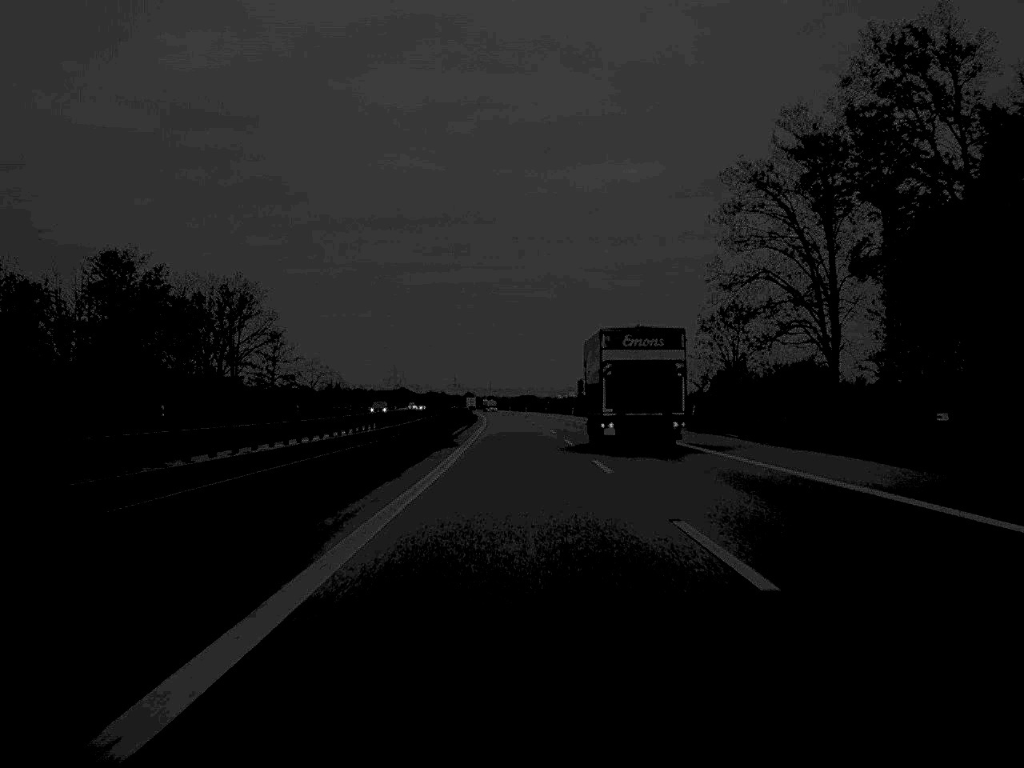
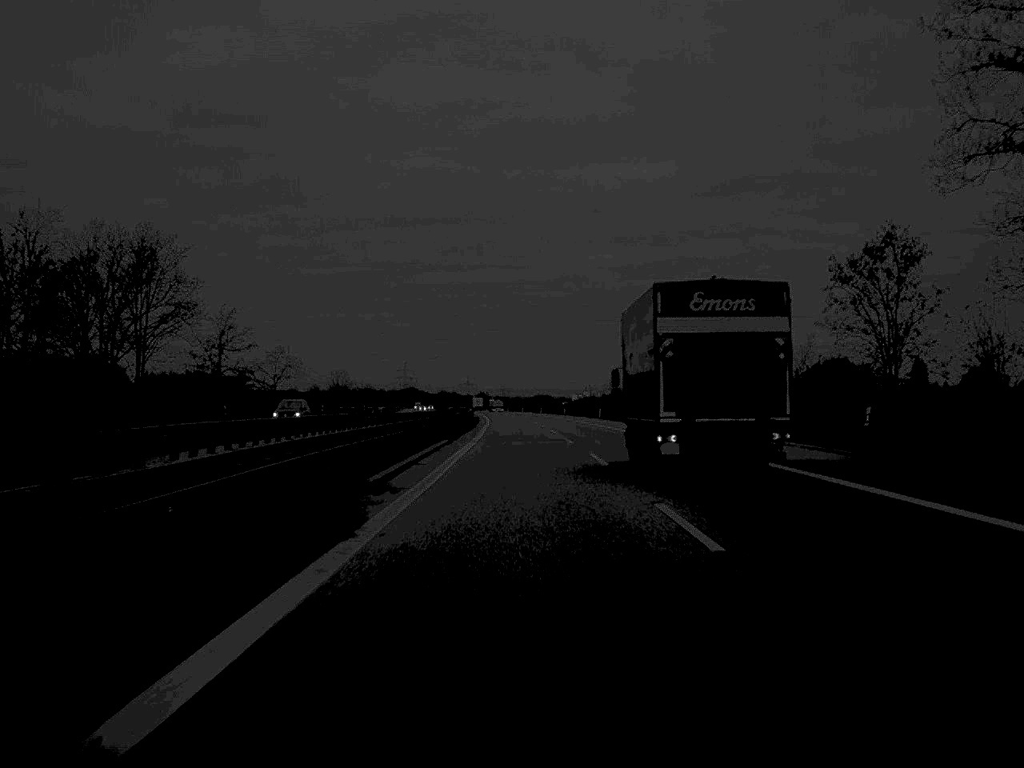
(-0.2, +31.8) m; -1°
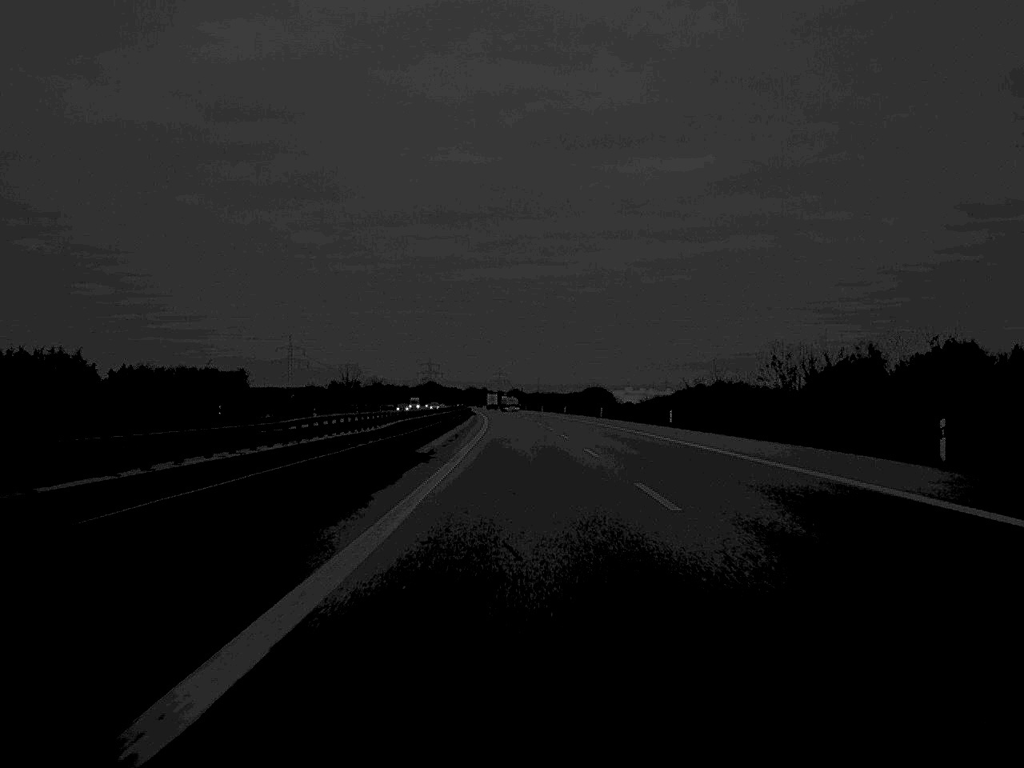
(-1.4, +102.7) m; -2°
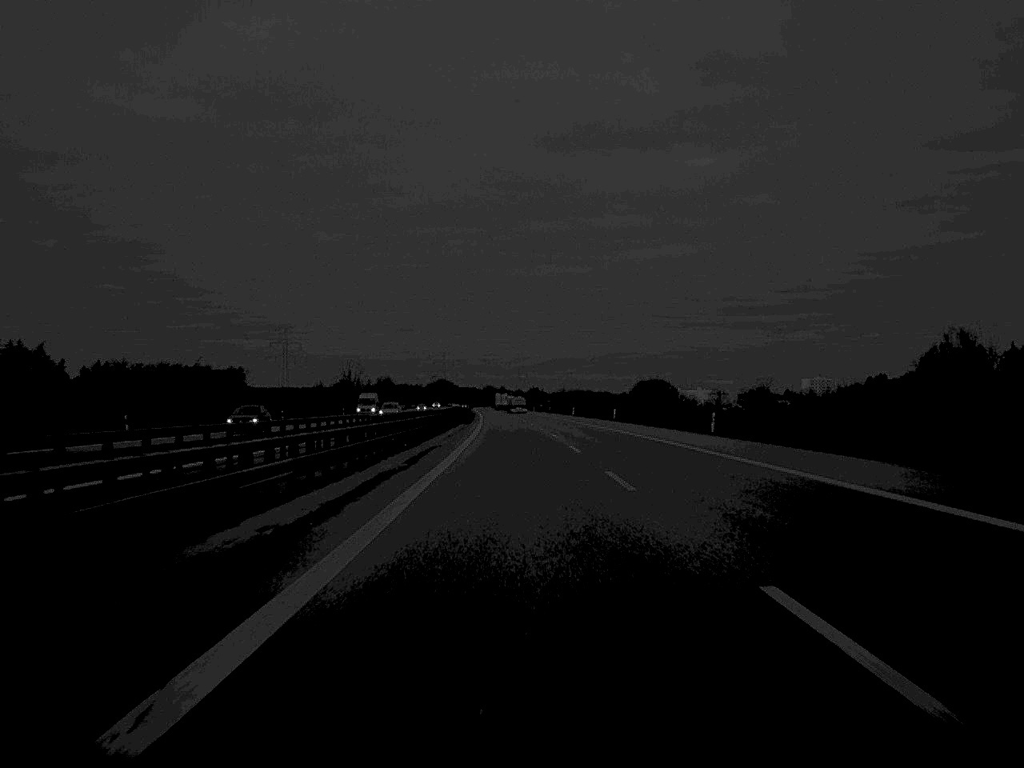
(-0.5, +66.4) m; -1°
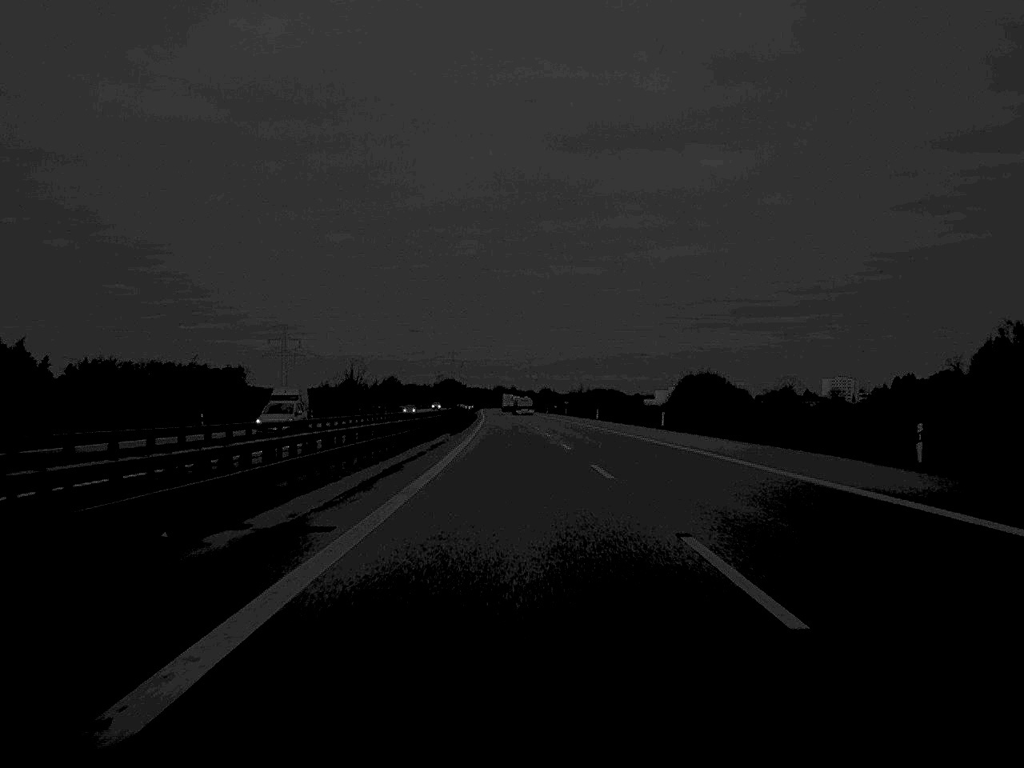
(-0.2, +31.7) m; -1°
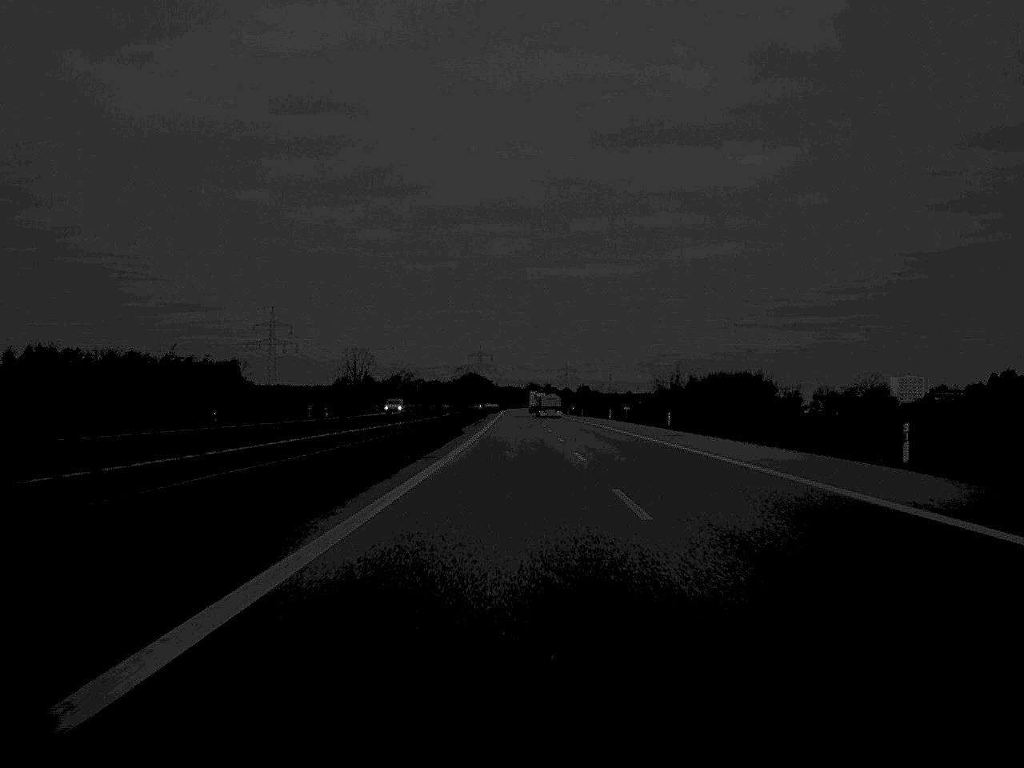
(-1.3, +98.2) m; -1°
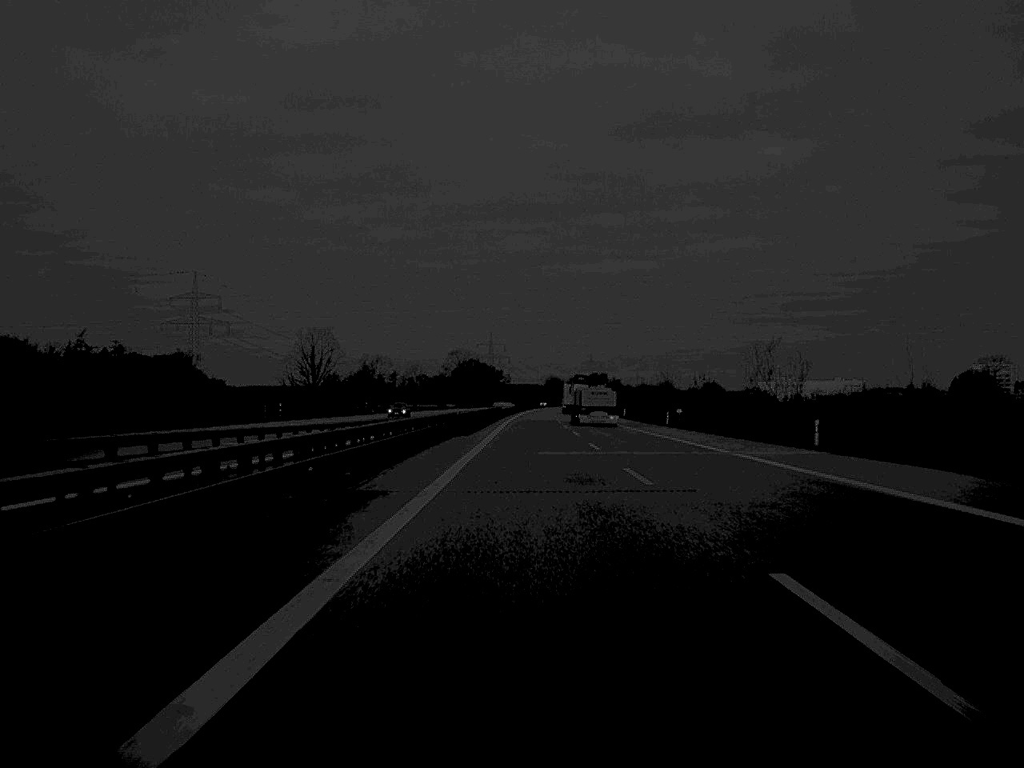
(-1.4, +136.0) m; -1°
